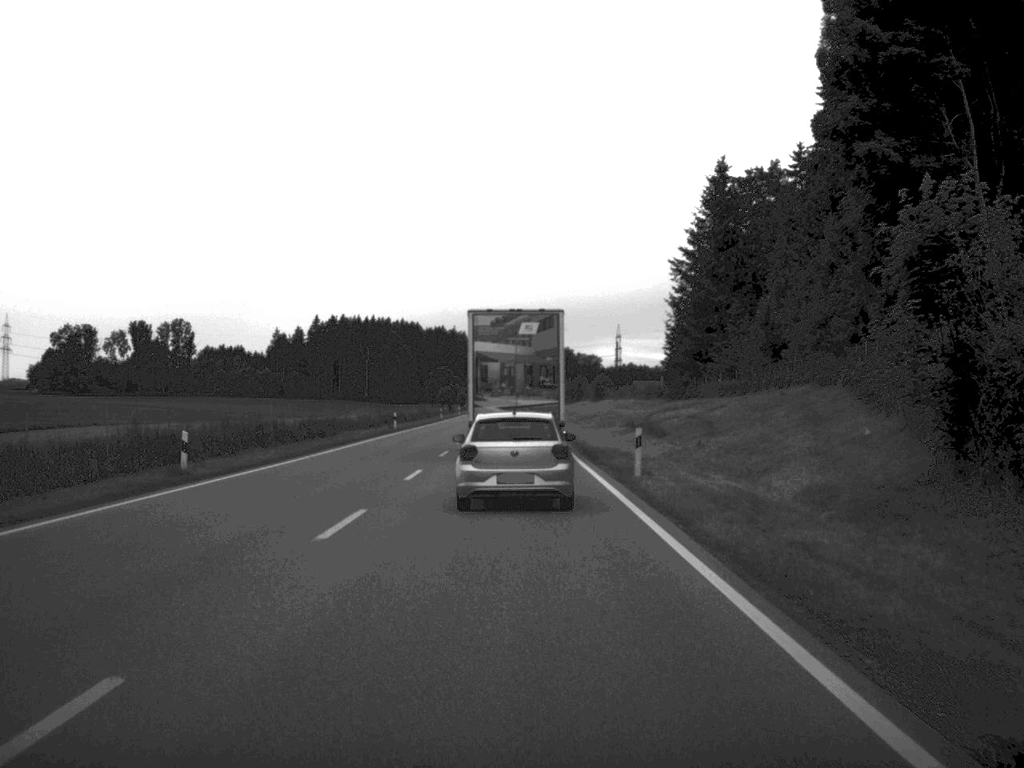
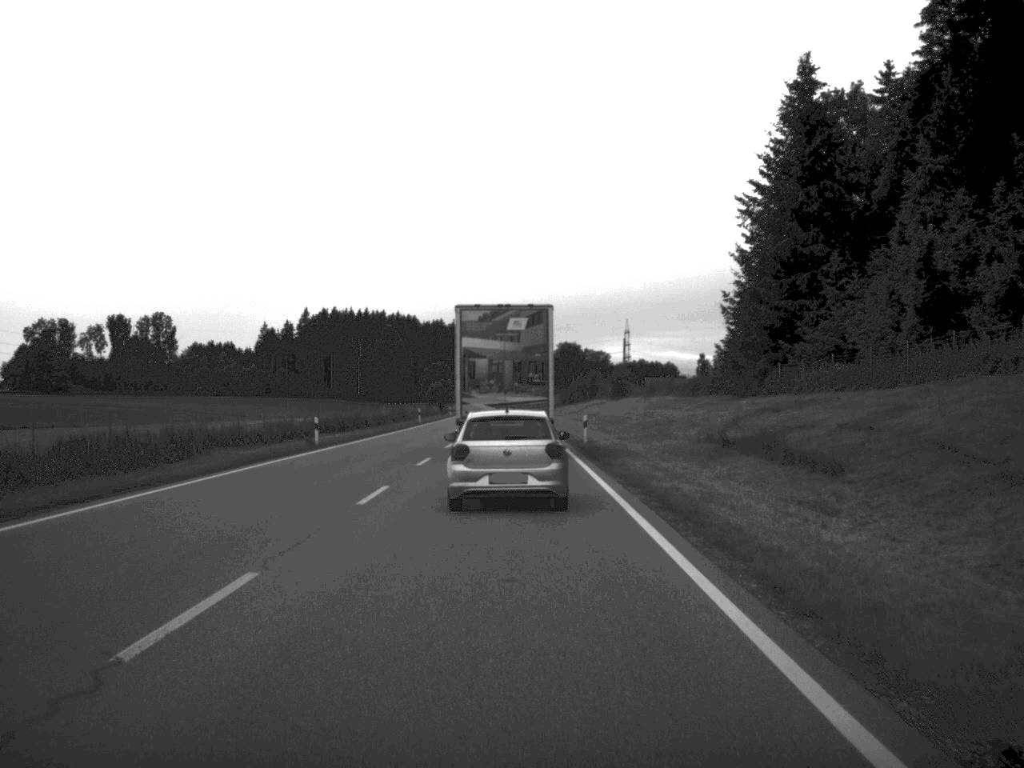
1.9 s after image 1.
(-0.1, +30.3) m; 0°
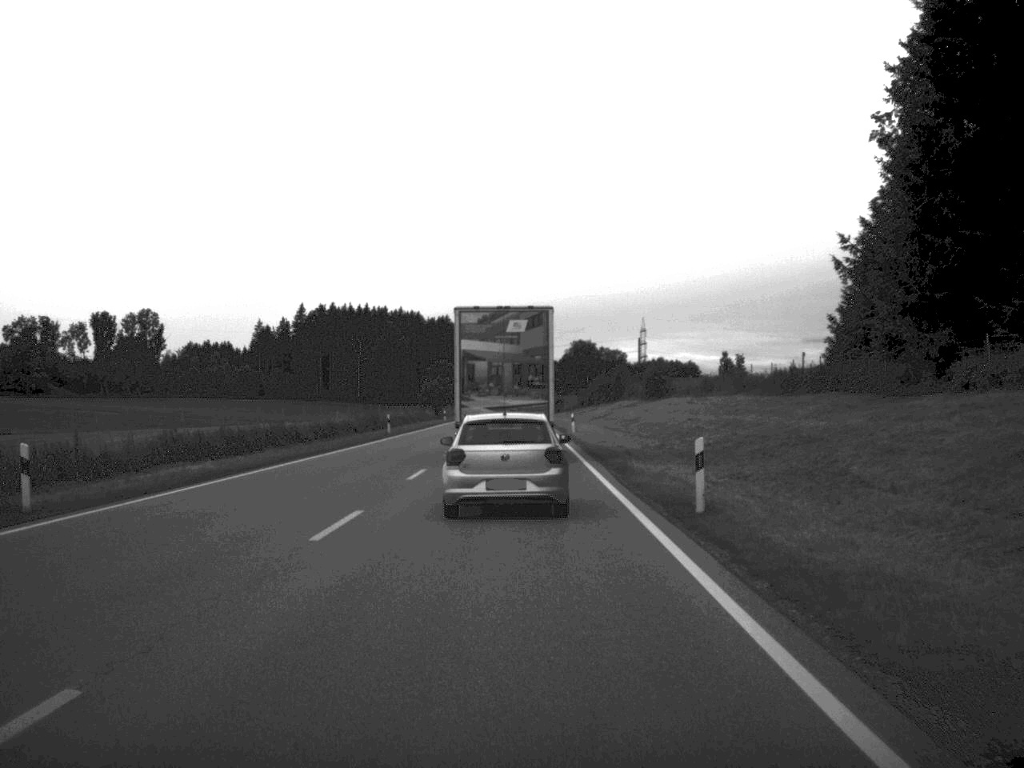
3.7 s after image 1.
(-0.1, +28.4) m; -1°
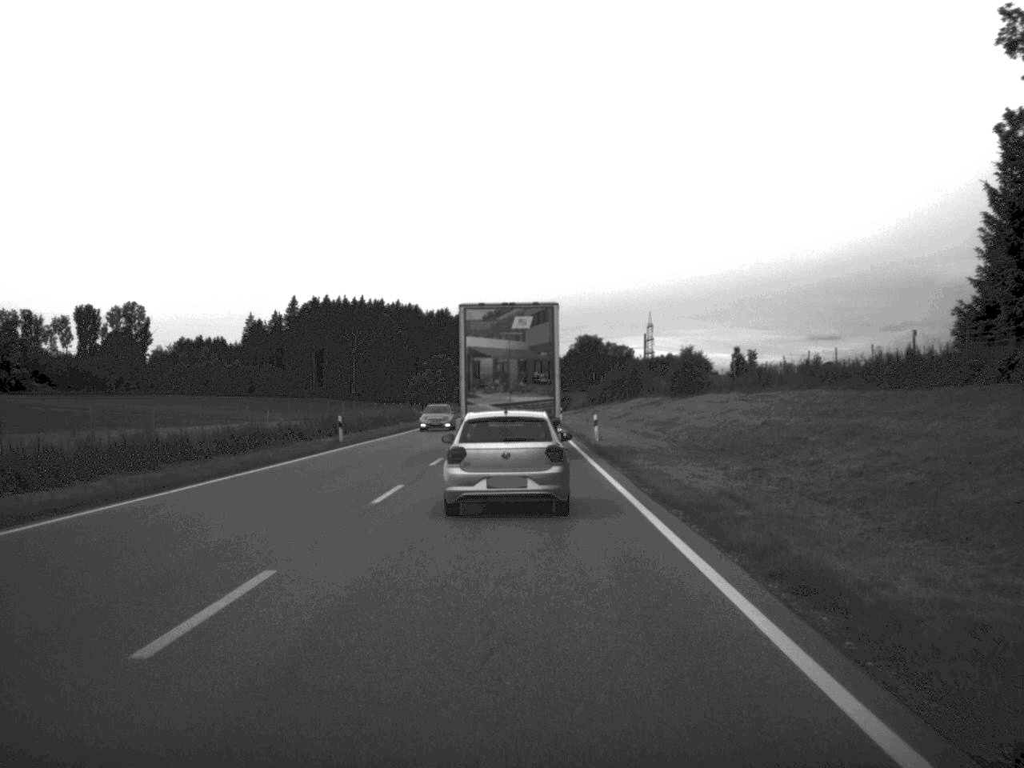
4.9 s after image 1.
(-0.1, +18.8) m; 0°
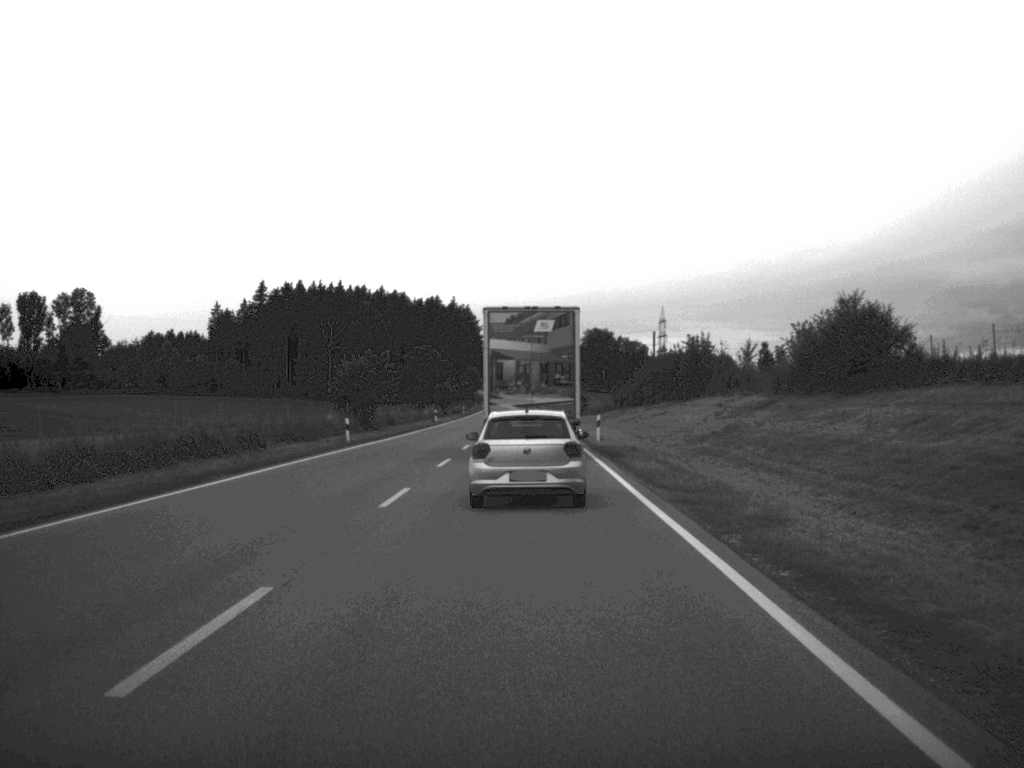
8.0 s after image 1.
(-0.1, +48.0) m; 0°
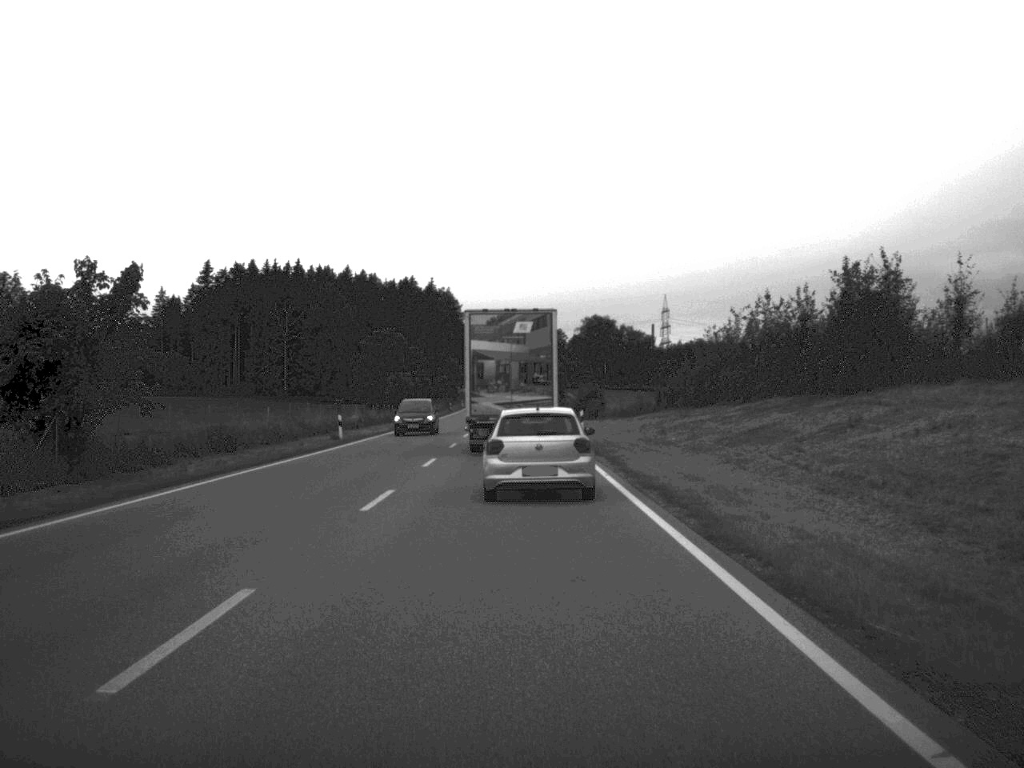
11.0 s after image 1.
(+0.1, +47.5) m; 0°
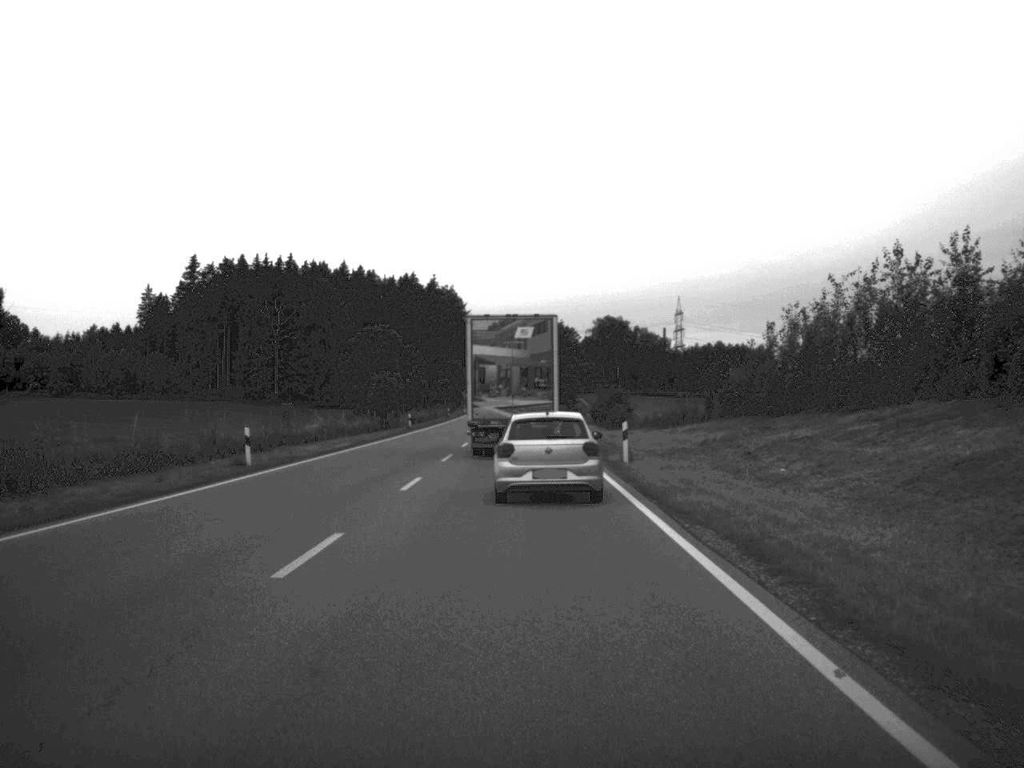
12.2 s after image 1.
(-0.1, +18.6) m; 0°
